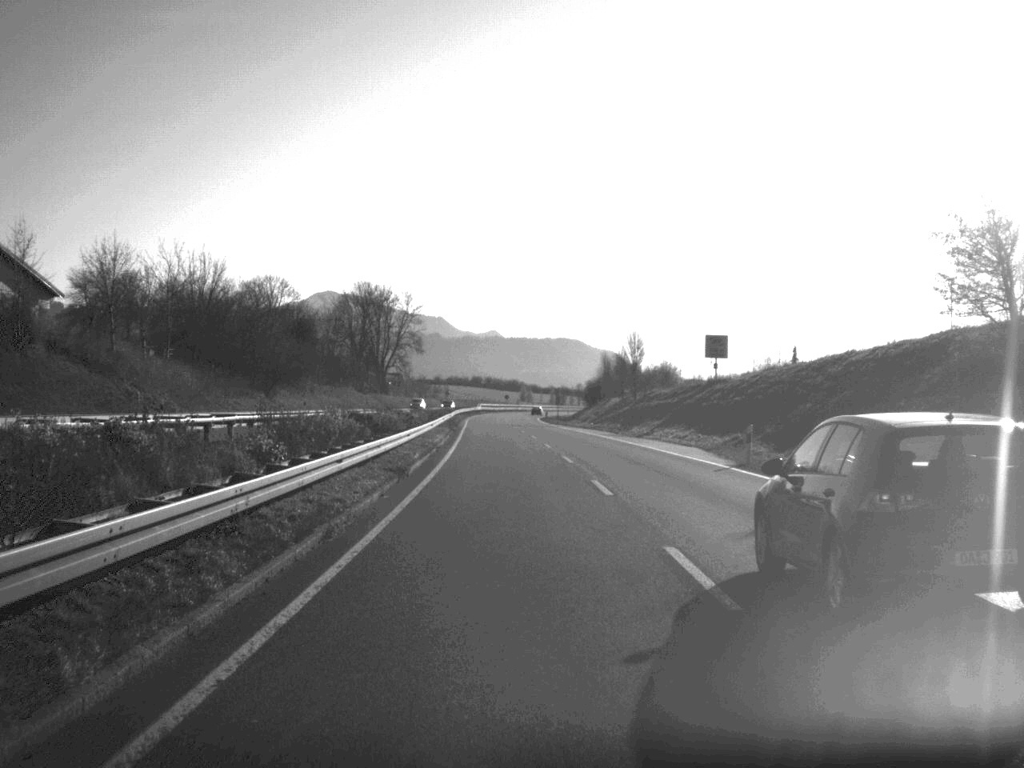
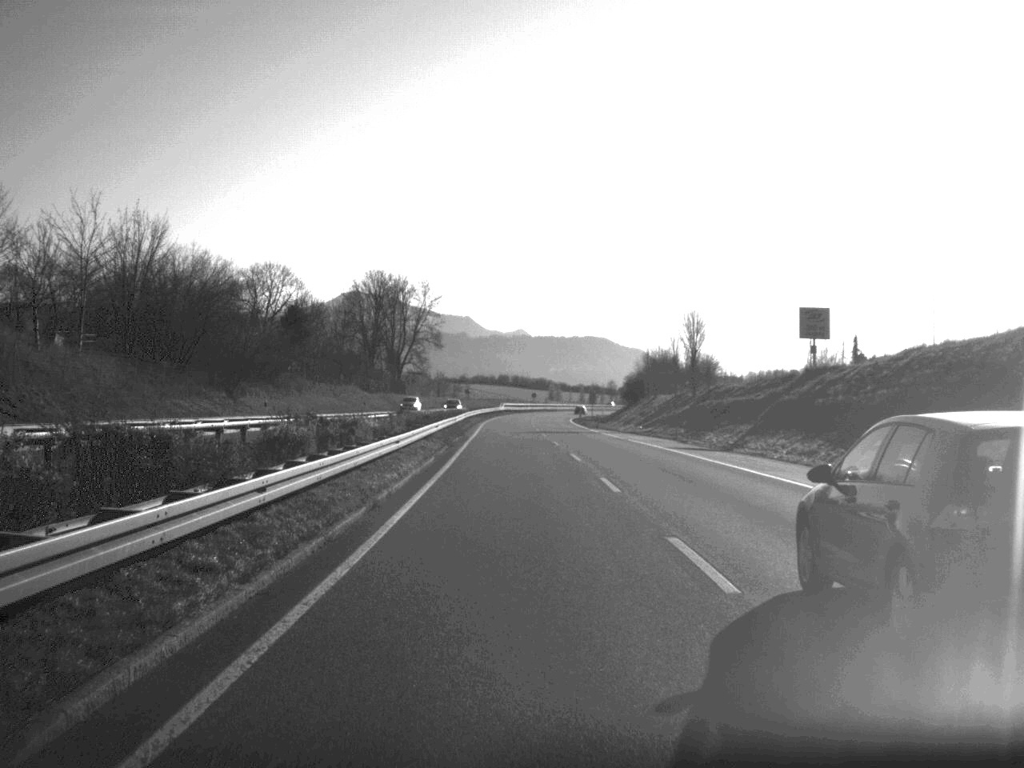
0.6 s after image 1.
(-0.3, +23.0) m; -1°
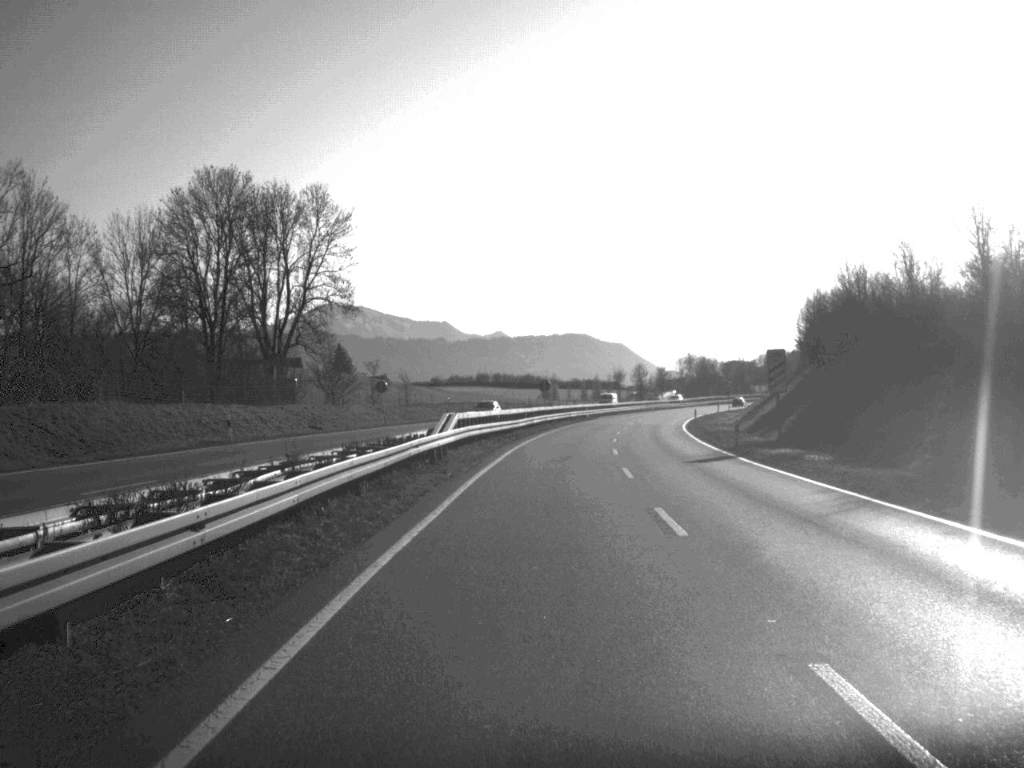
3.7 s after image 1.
(-0.9, +115.2) m; +1°
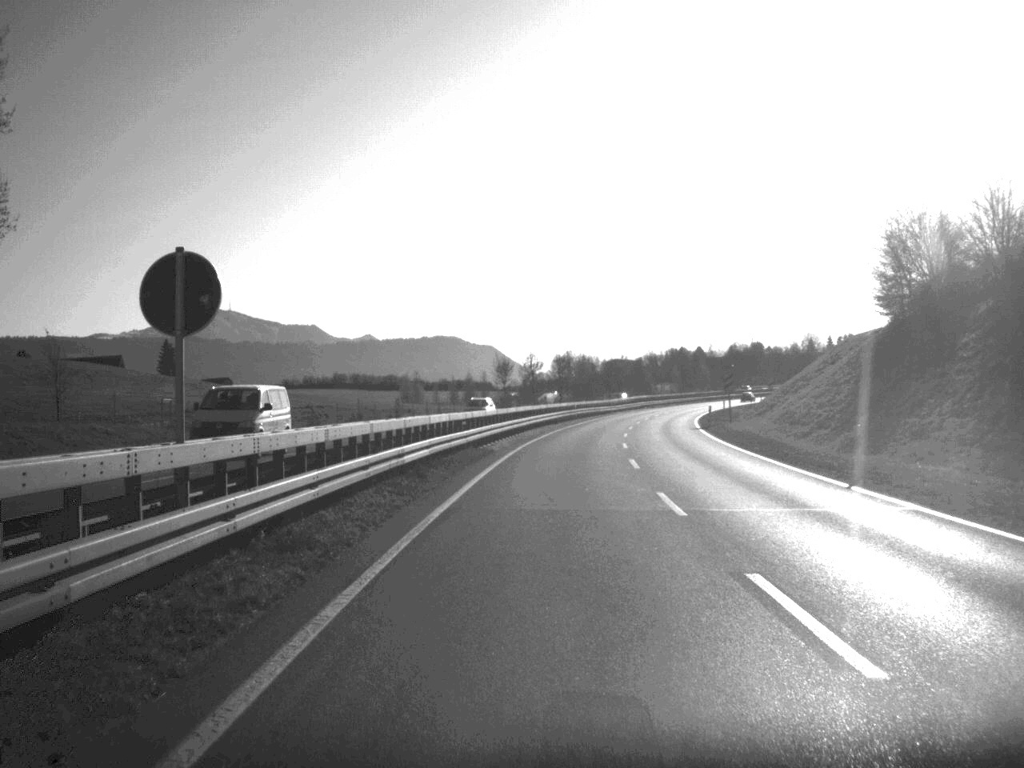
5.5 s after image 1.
(+3.2, +67.9) m; +6°
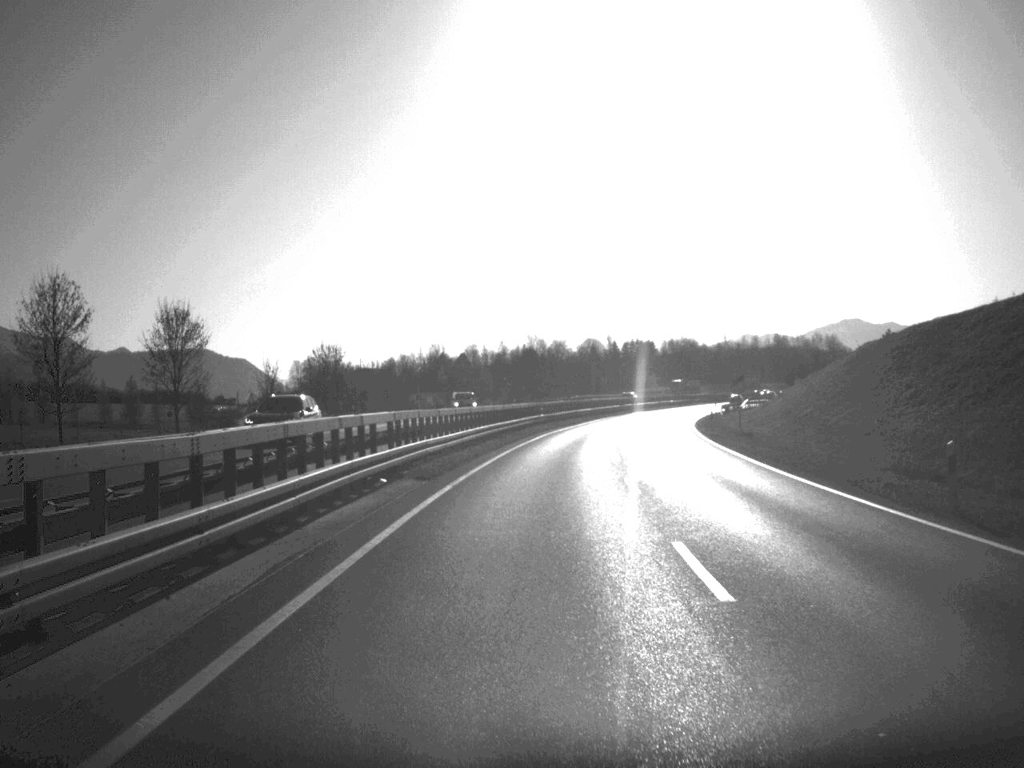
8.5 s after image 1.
(+11.2, +113.7) m; +11°
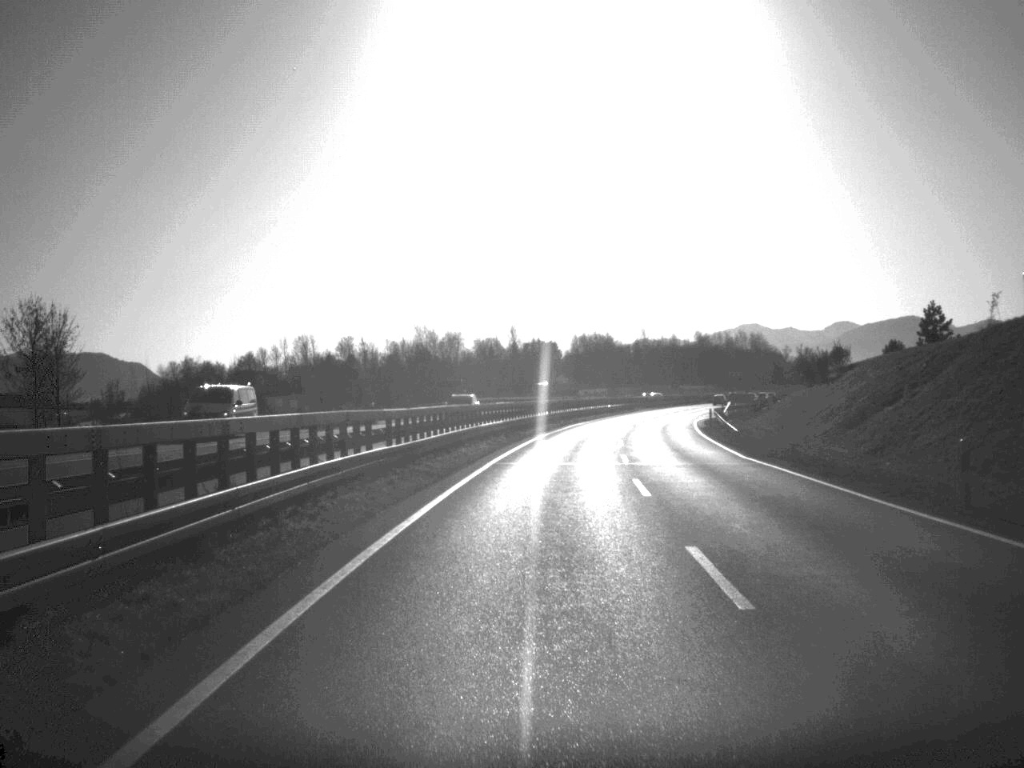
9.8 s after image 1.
(+1.9, +47.9) m; +5°
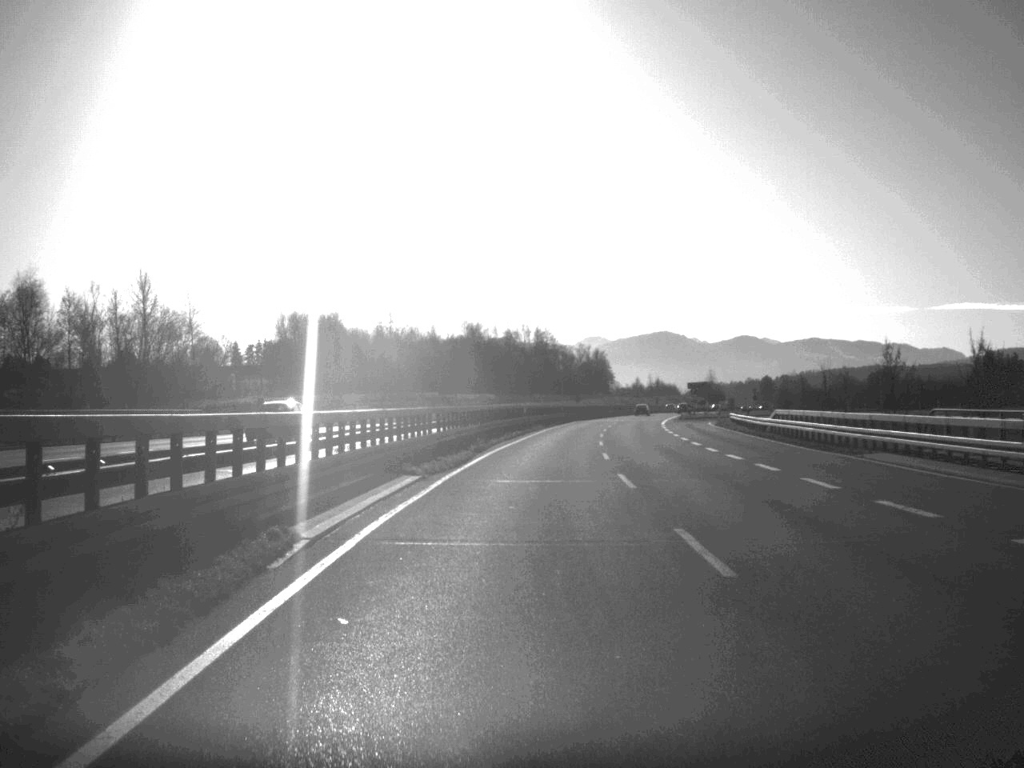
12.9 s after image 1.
(+11.4, +114.7) m; +11°
